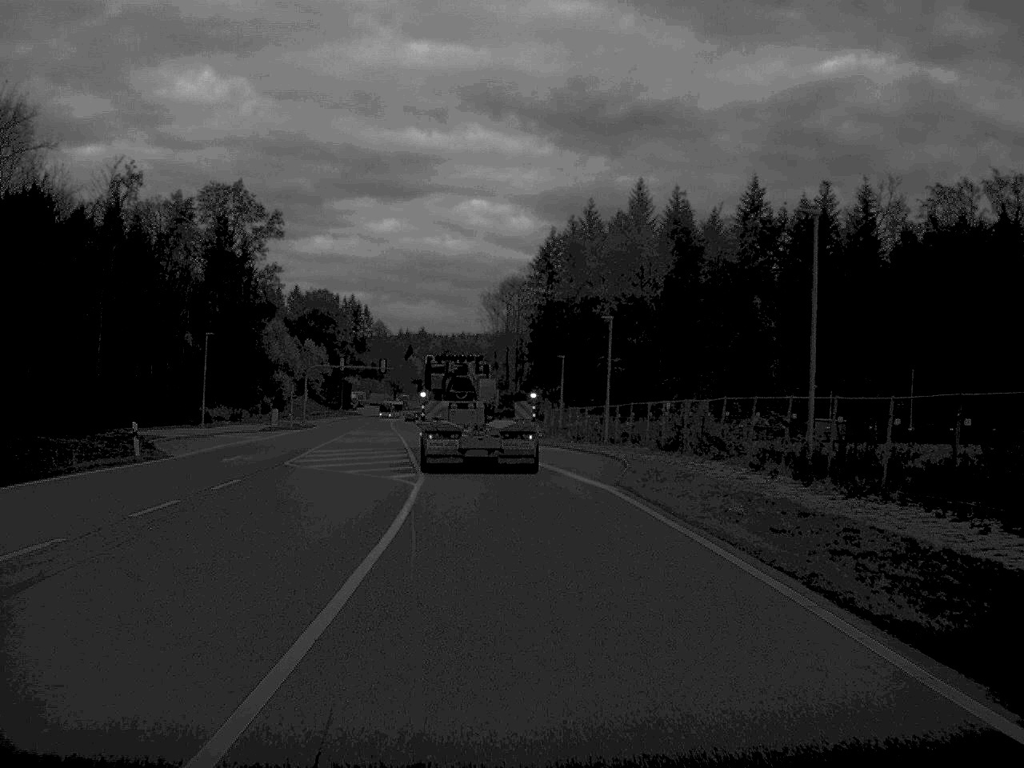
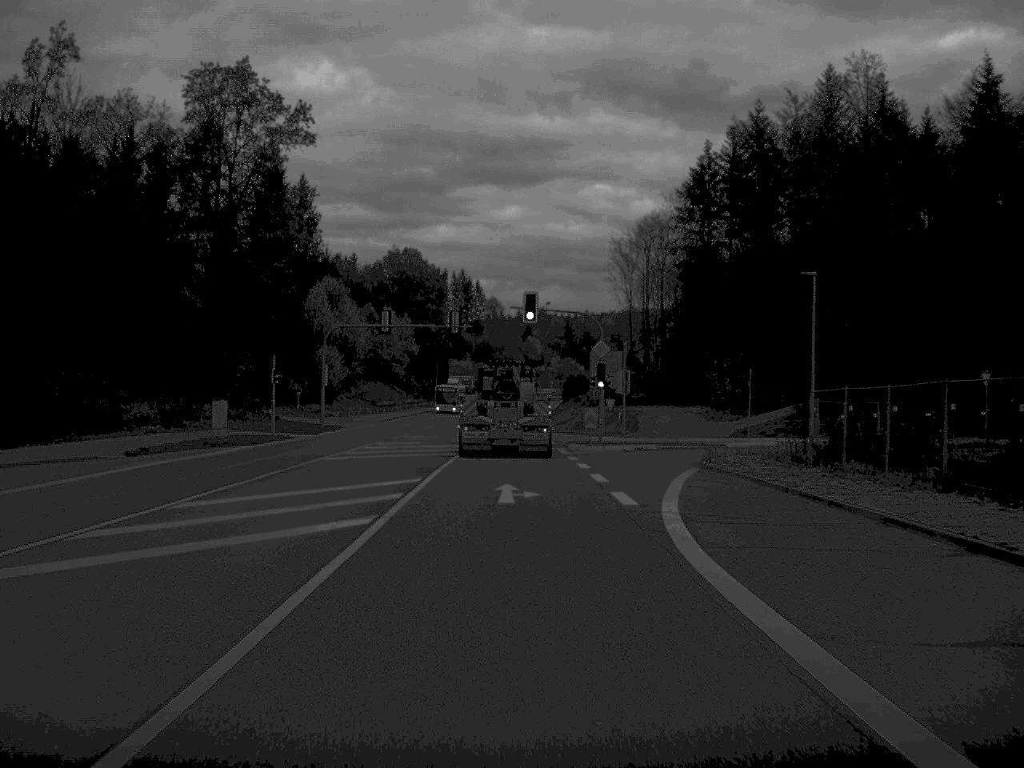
(-2.7, +50.2) m; -6°
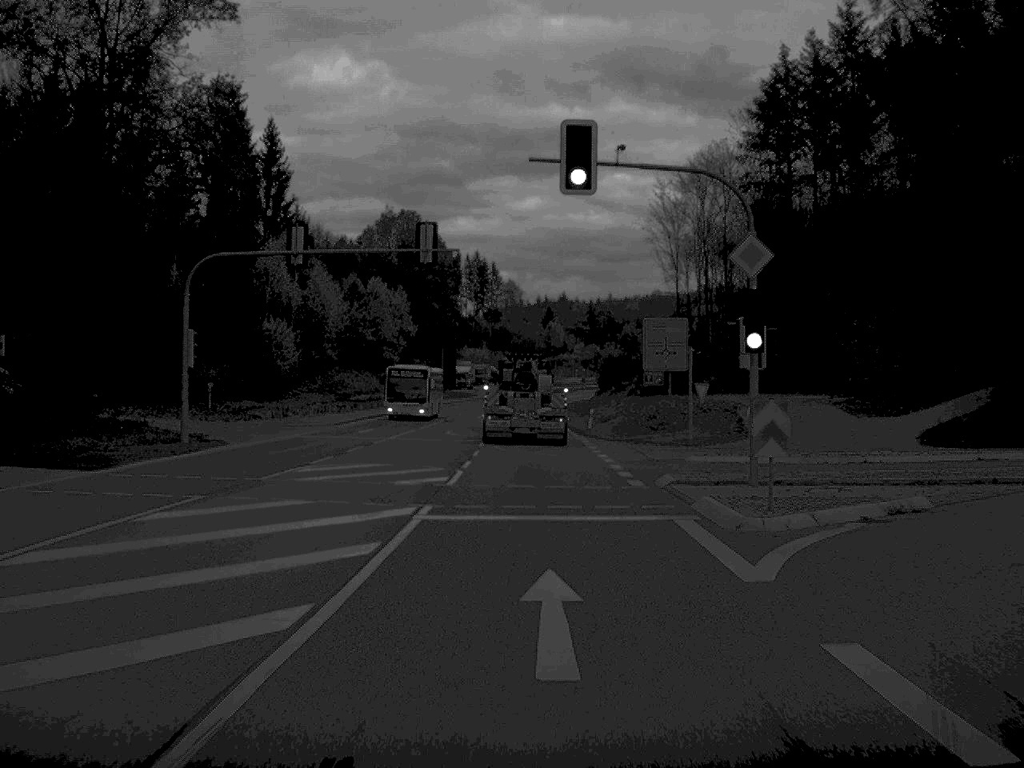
(-0.4, +32.8) m; -1°
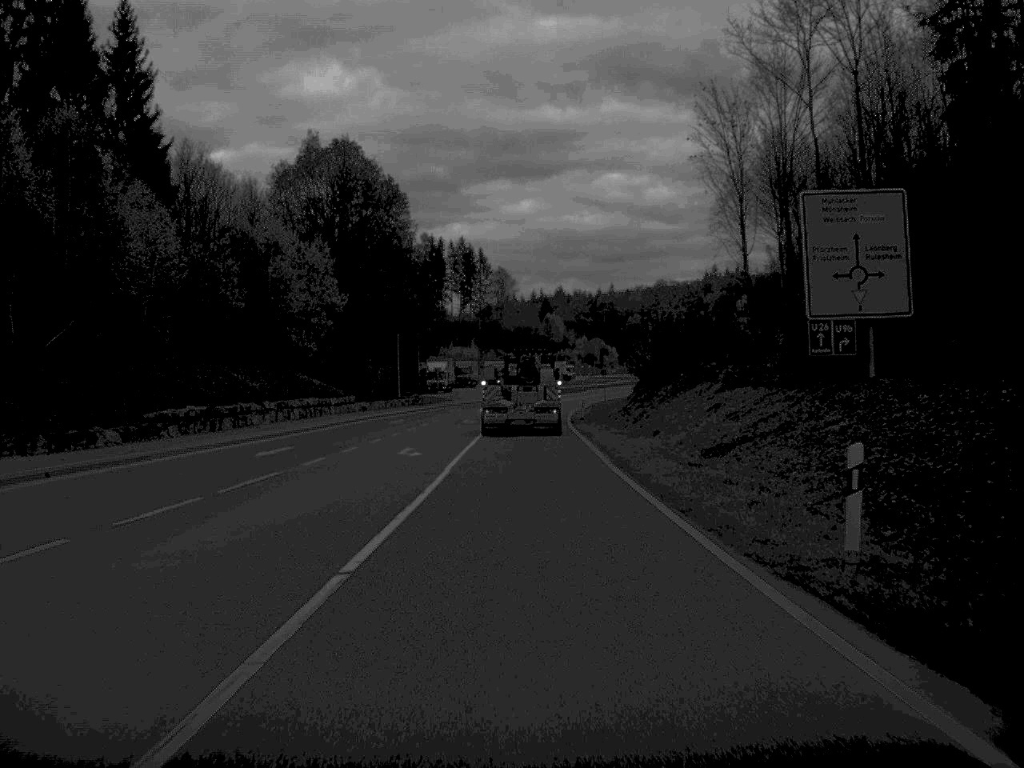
(+0.1, +48.9) m; 0°
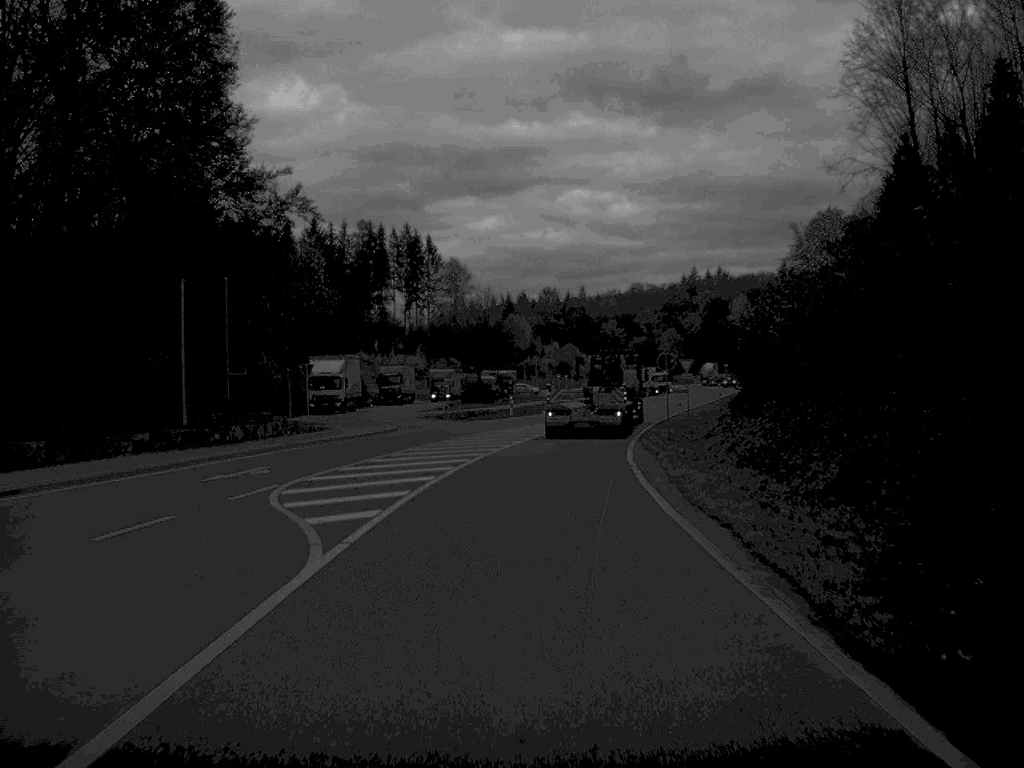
(+0.3, +62.4) m; +2°
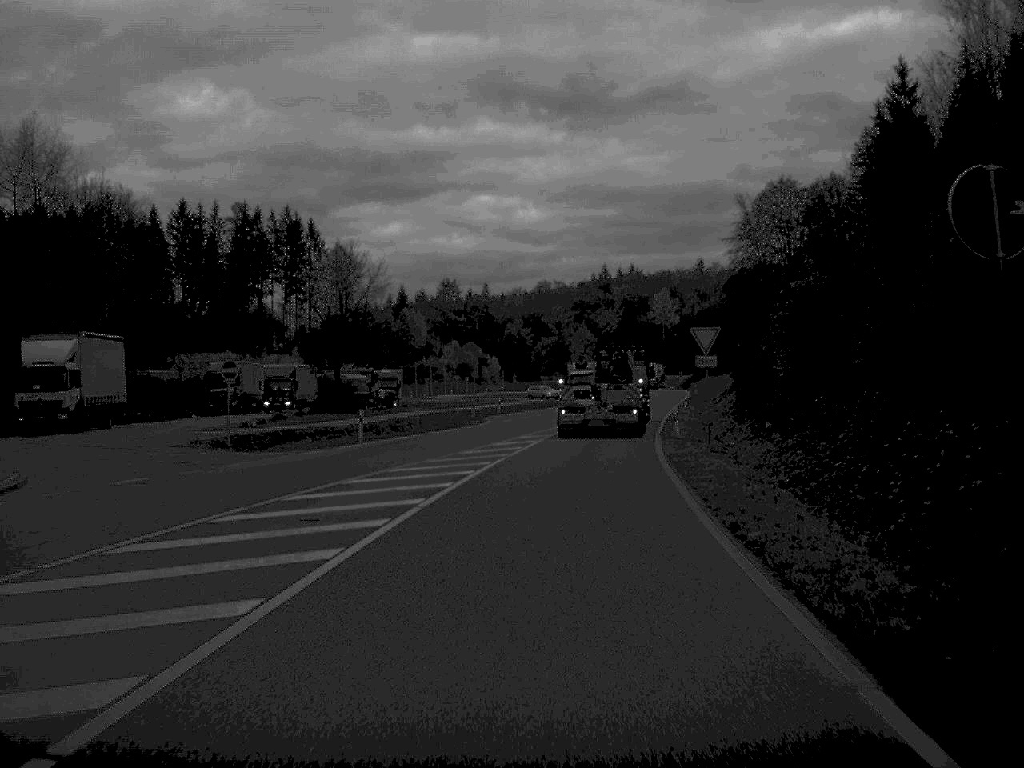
(+1.2, +36.5) m; +4°
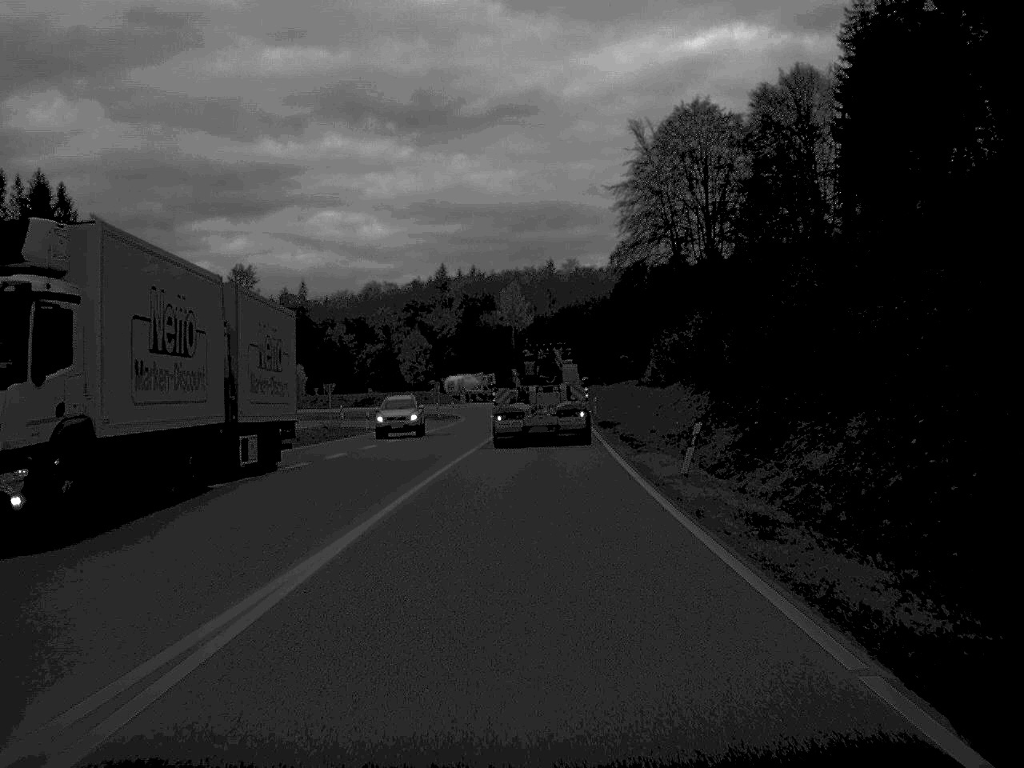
(+4.2, +59.1) m; +7°
